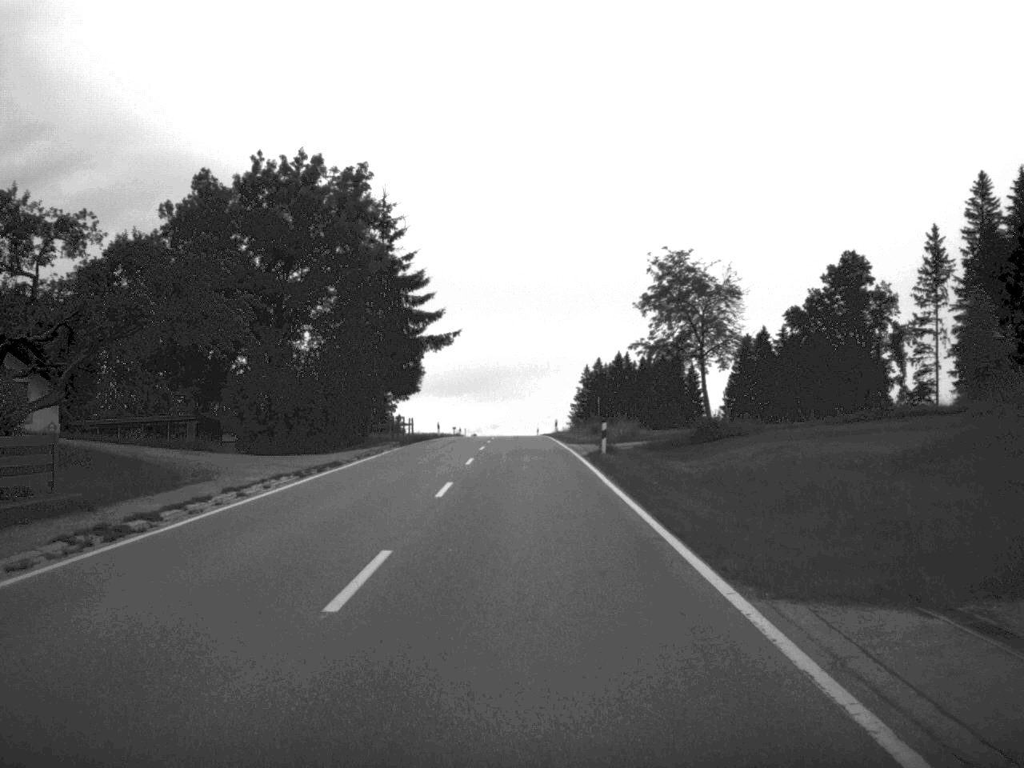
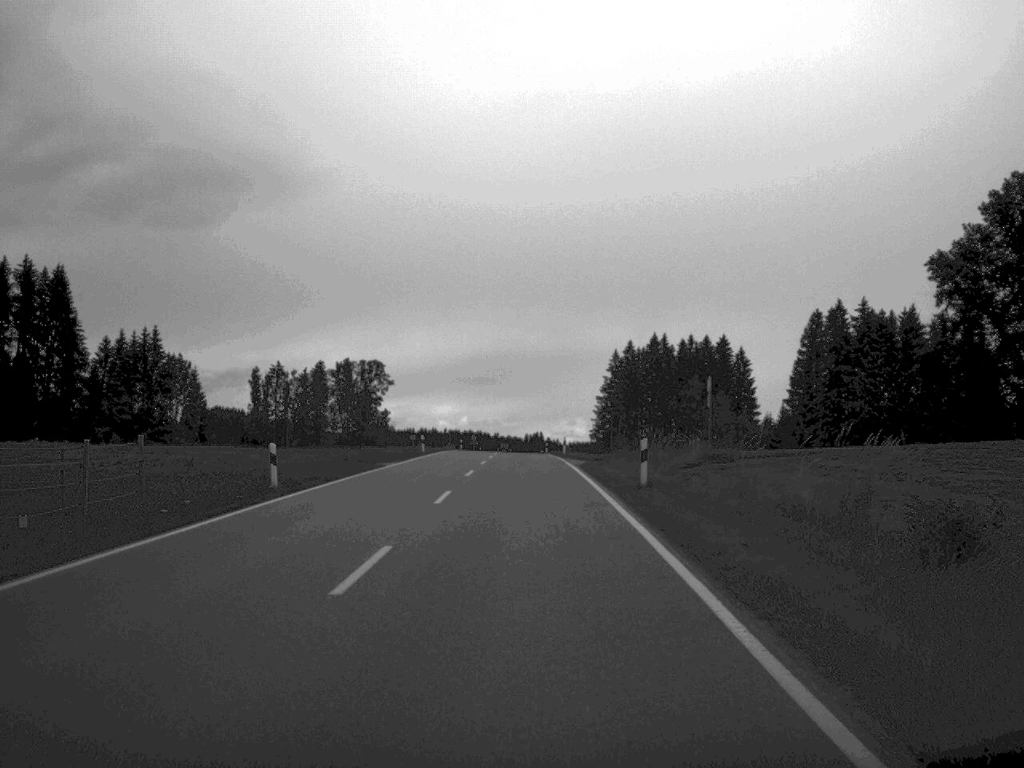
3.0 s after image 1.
(0.0, +57.3) m; -1°
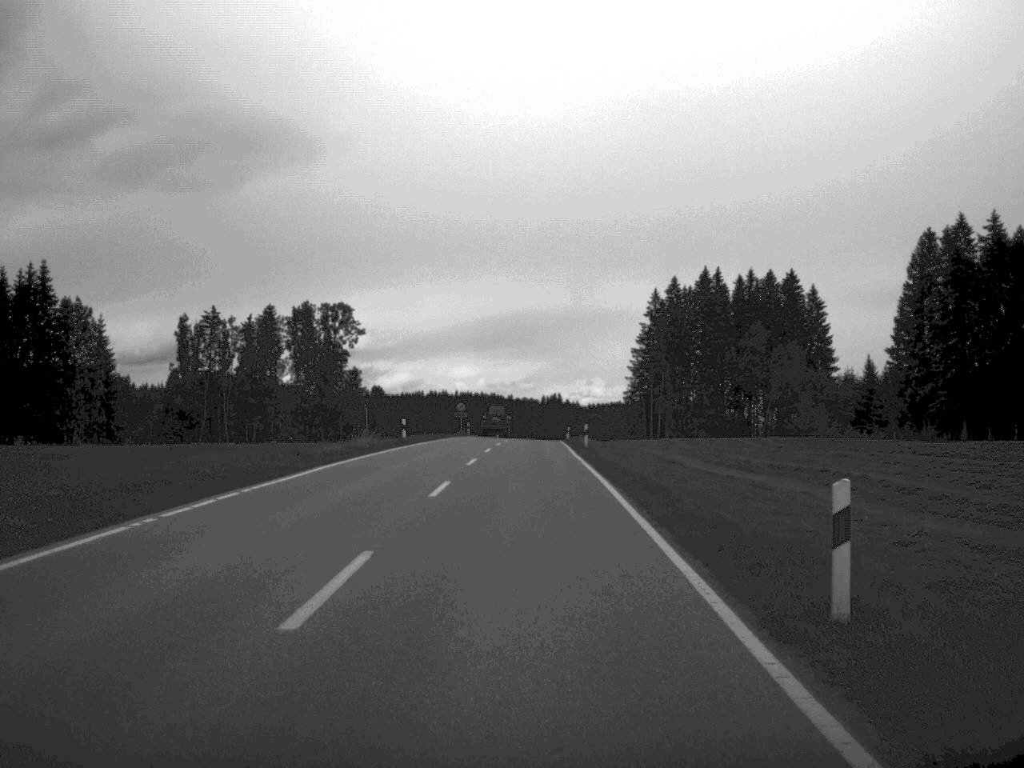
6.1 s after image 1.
(0.0, +60.5) m; -1°
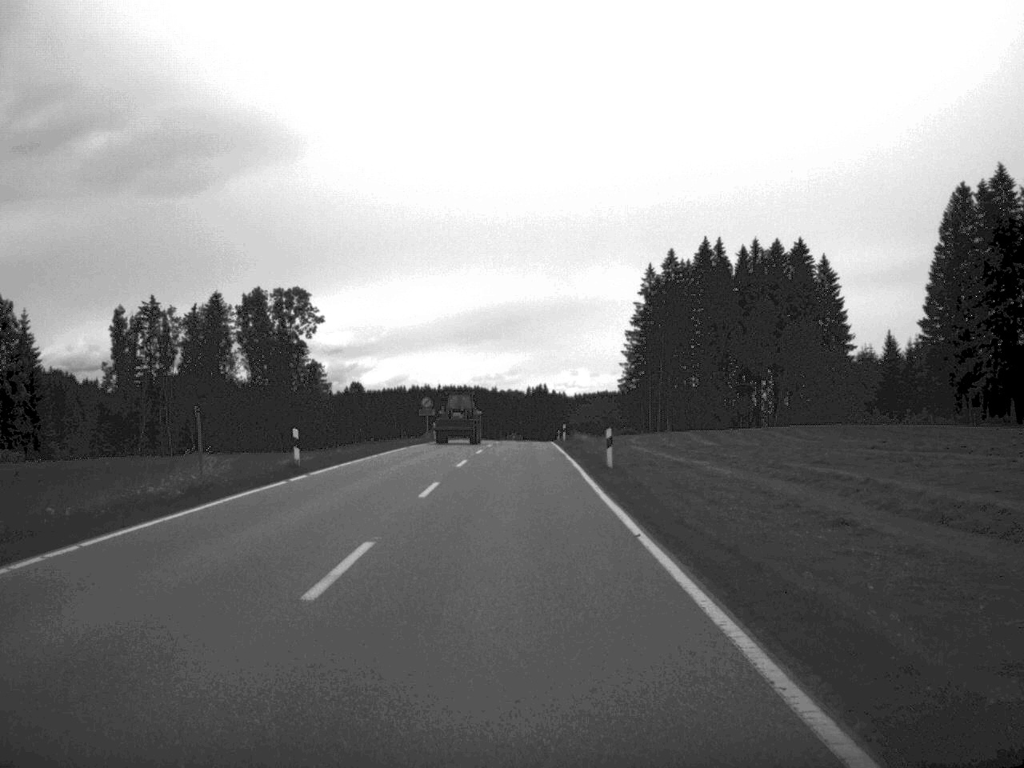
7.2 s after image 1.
(+0.1, +22.3) m; +1°
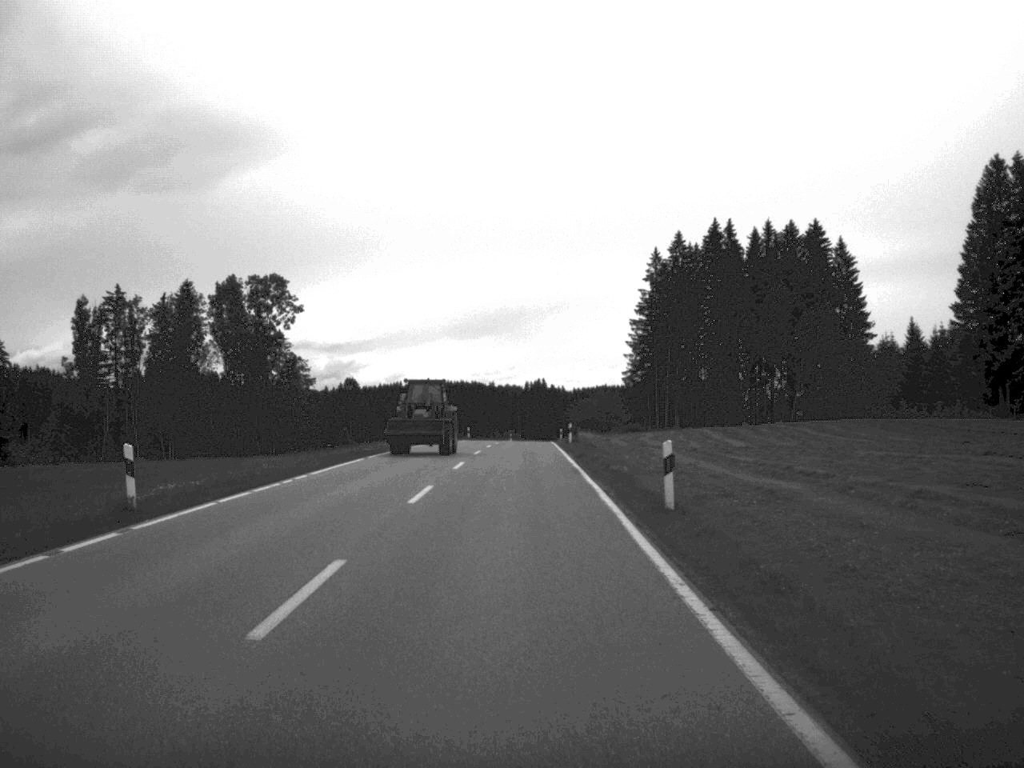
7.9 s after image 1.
(0.0, +13.2) m; 0°
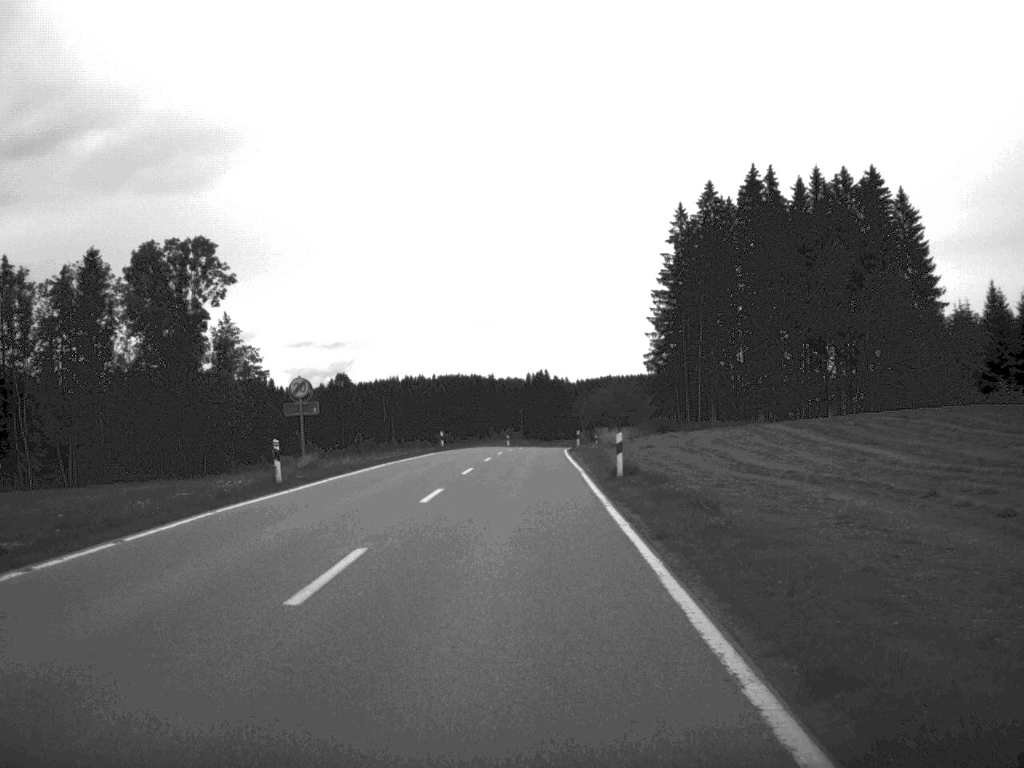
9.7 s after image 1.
(+0.1, +33.6) m; 0°
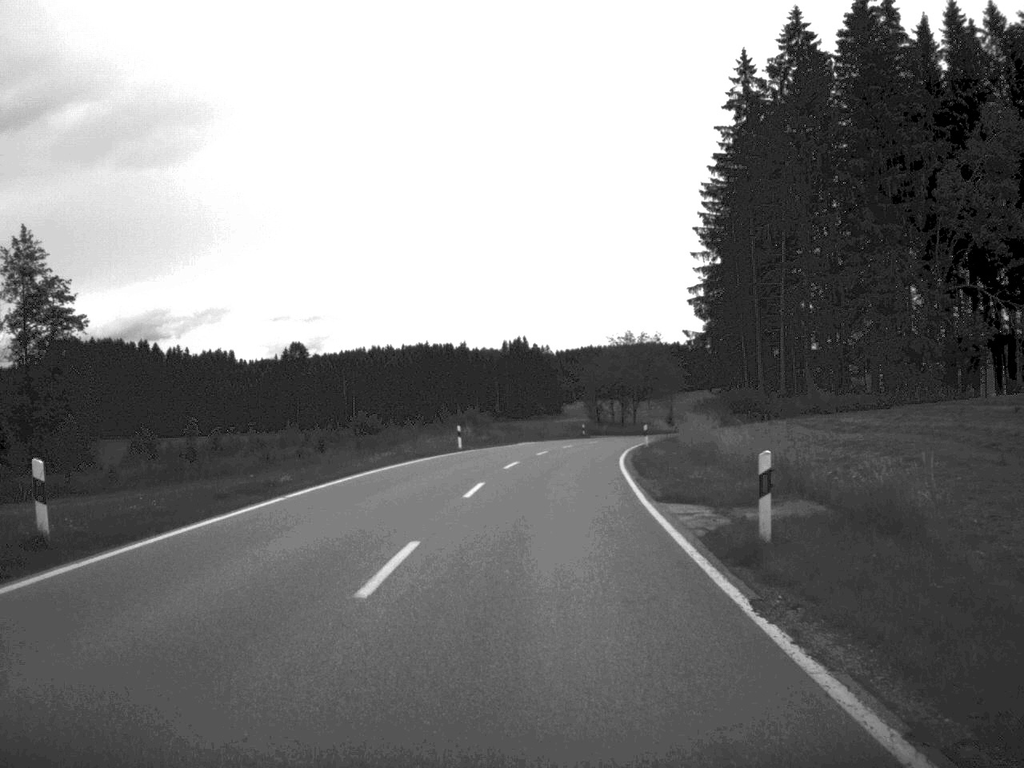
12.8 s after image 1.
(+0.1, +58.1) m; +1°
